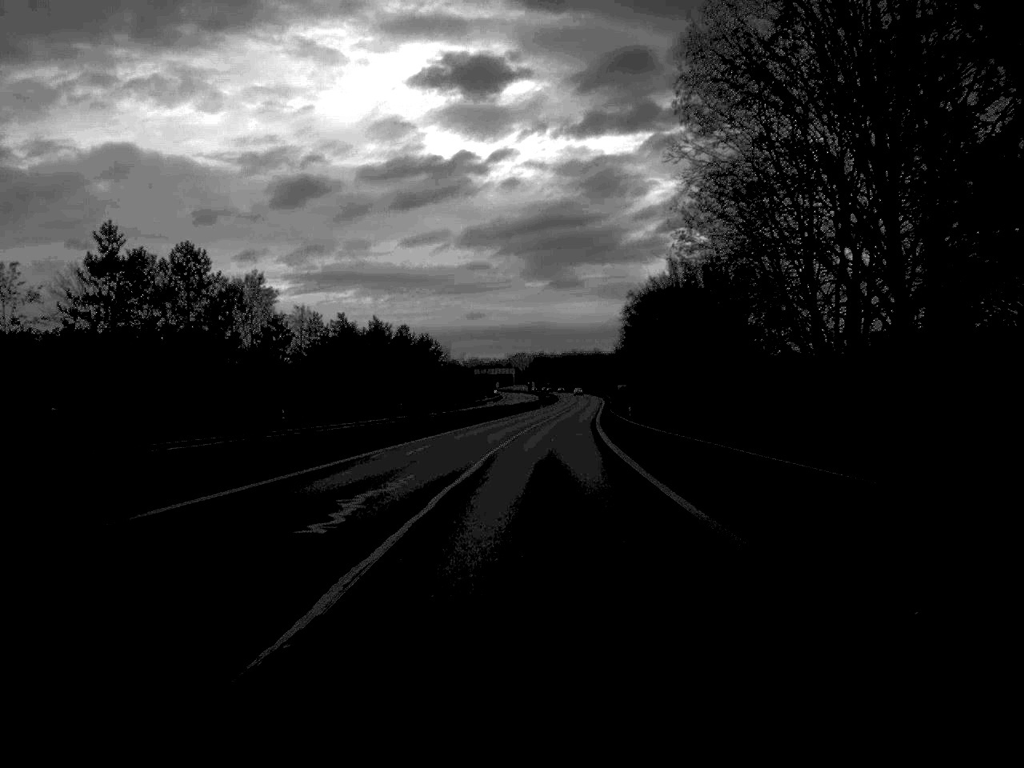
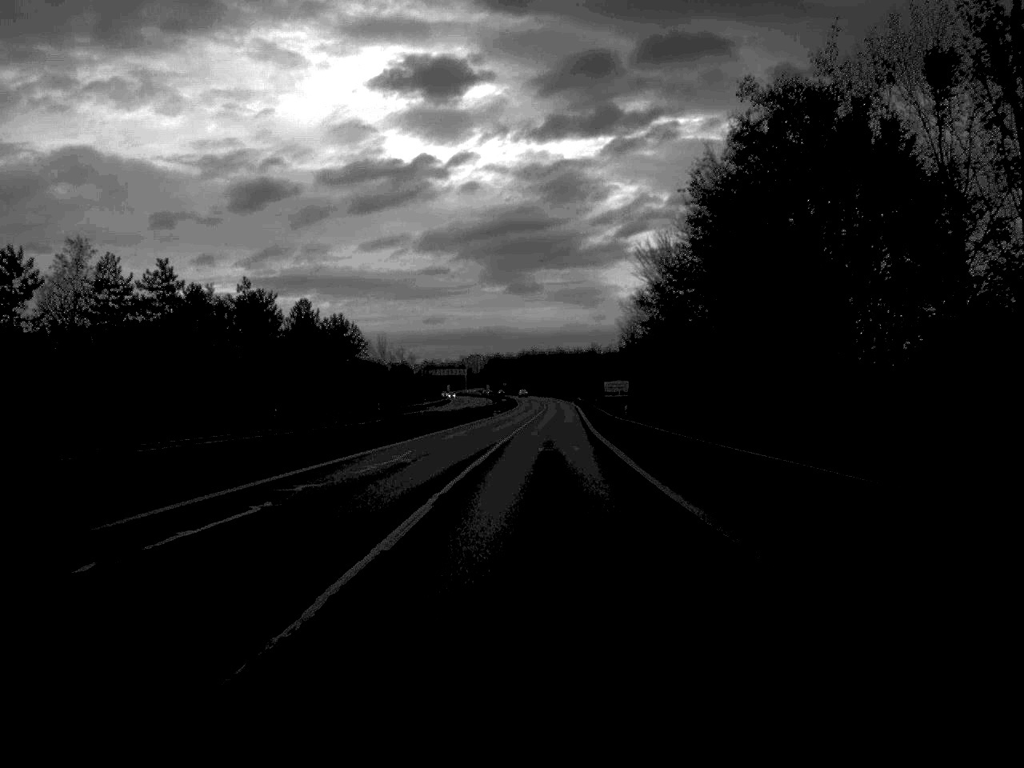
(+0.9, +49.7) m; +2°
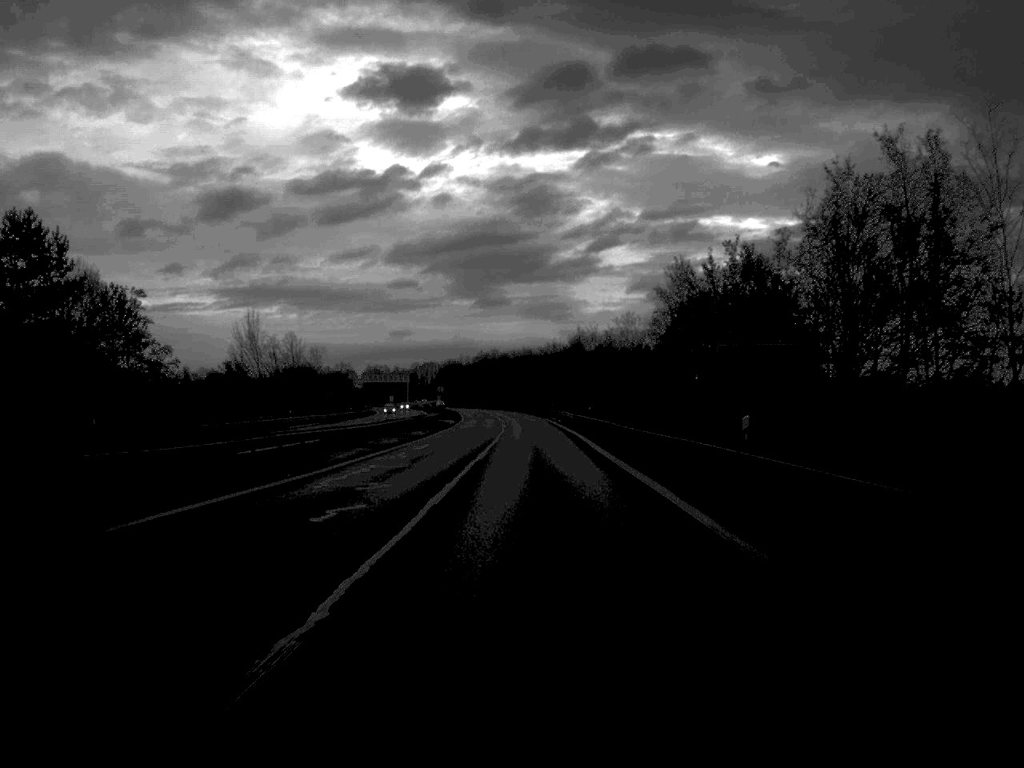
(+1.6, +82.7) m; +2°
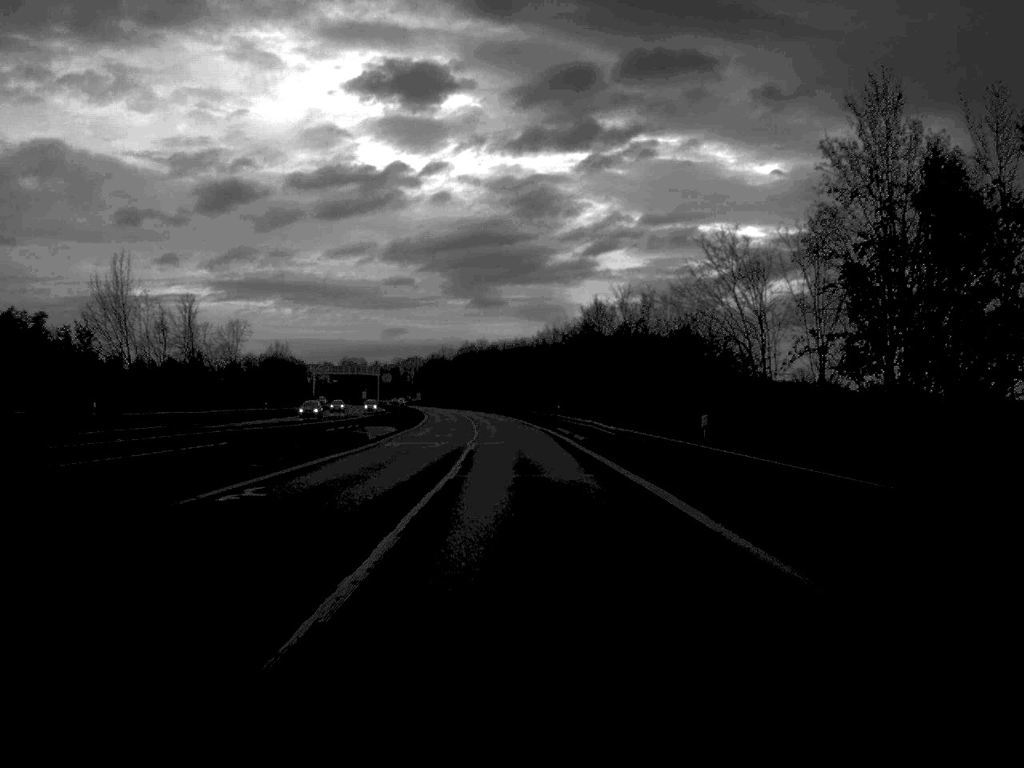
(+0.1, +47.6) m; 0°
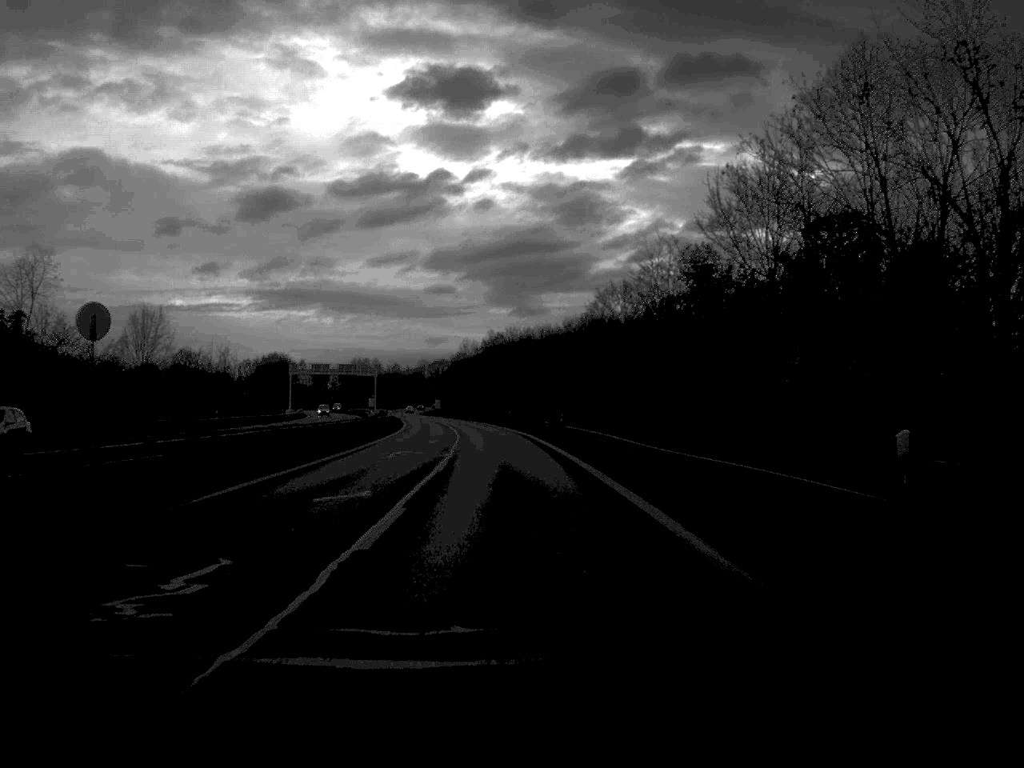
(-0.7, +66.2) m; -2°
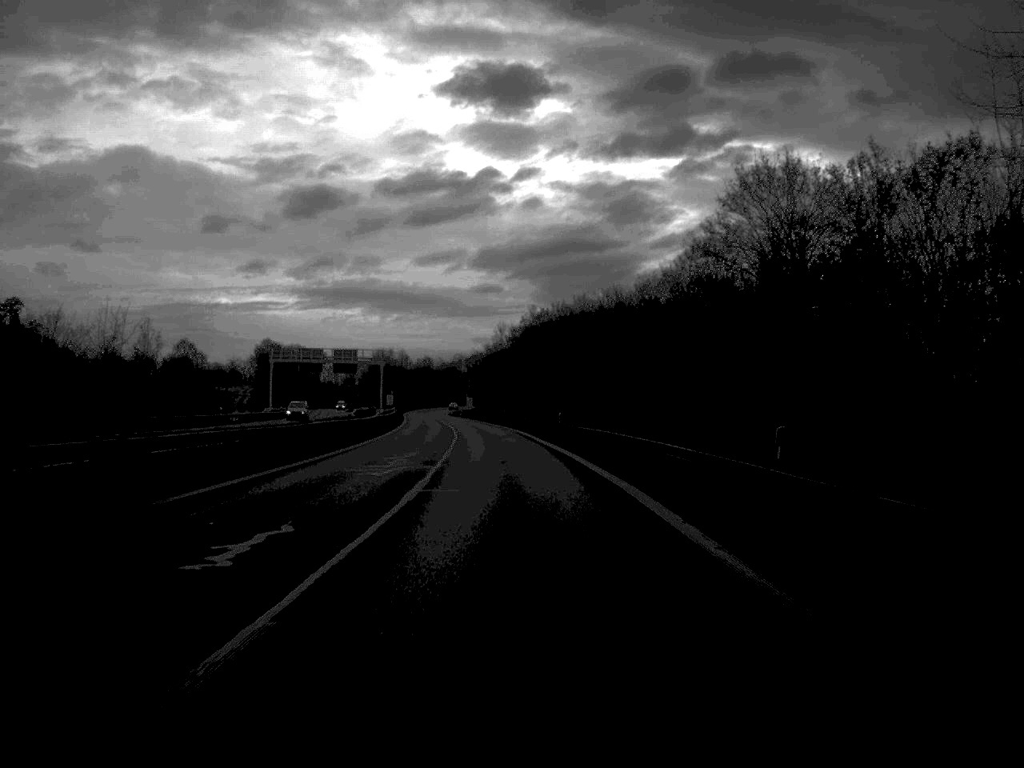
(-0.9, +47.5) m; -2°
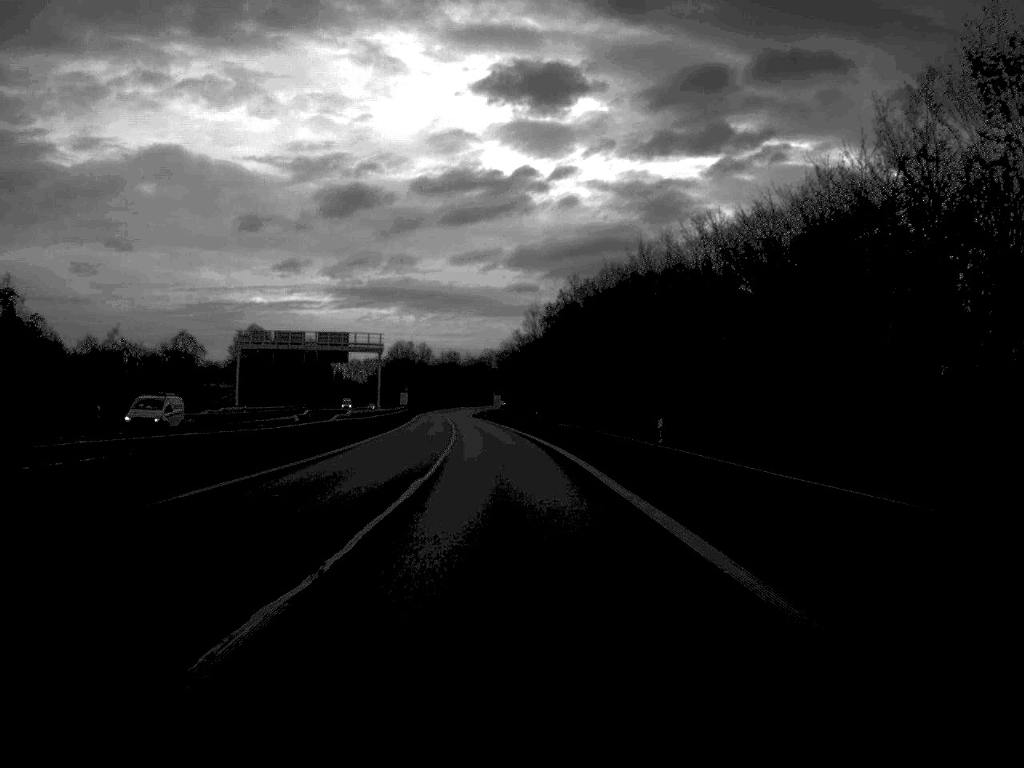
(-0.4, +35.0) m; -2°
